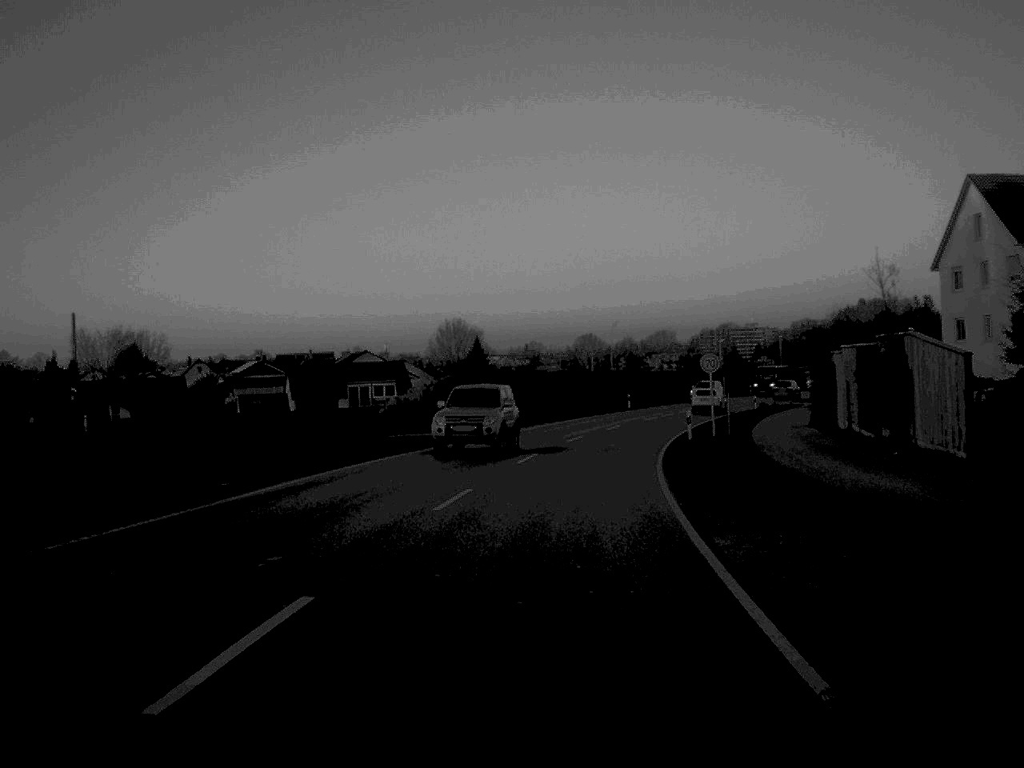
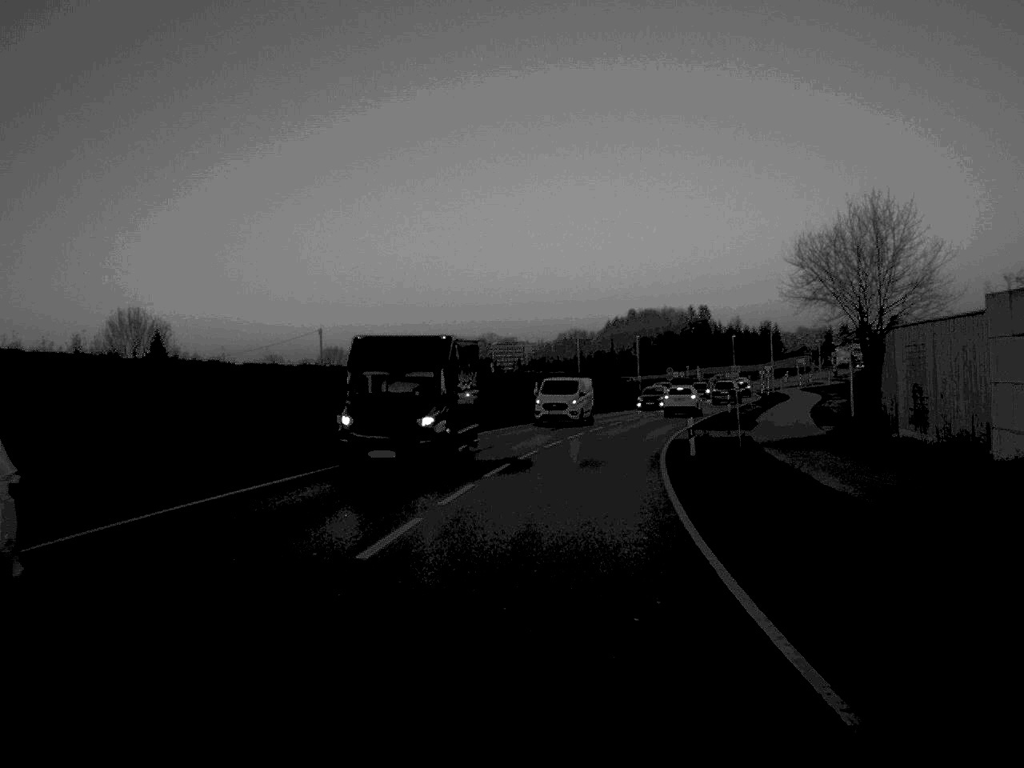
(+5.0, +53.0) m; +11°
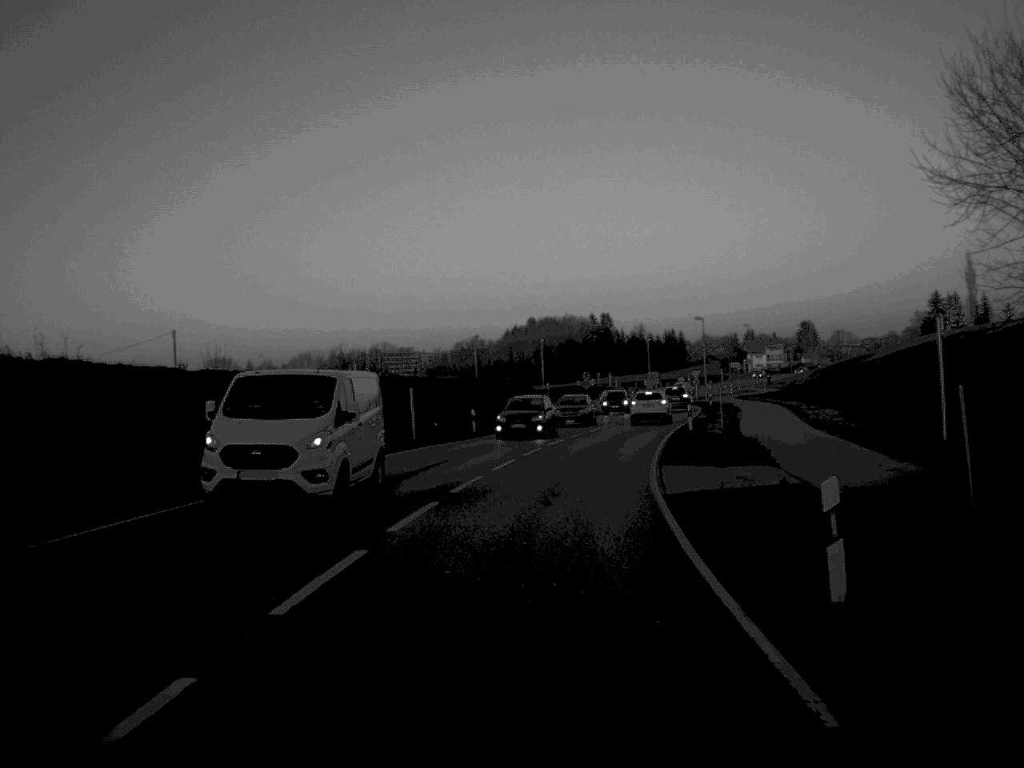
(+0.8, +20.9) m; +4°
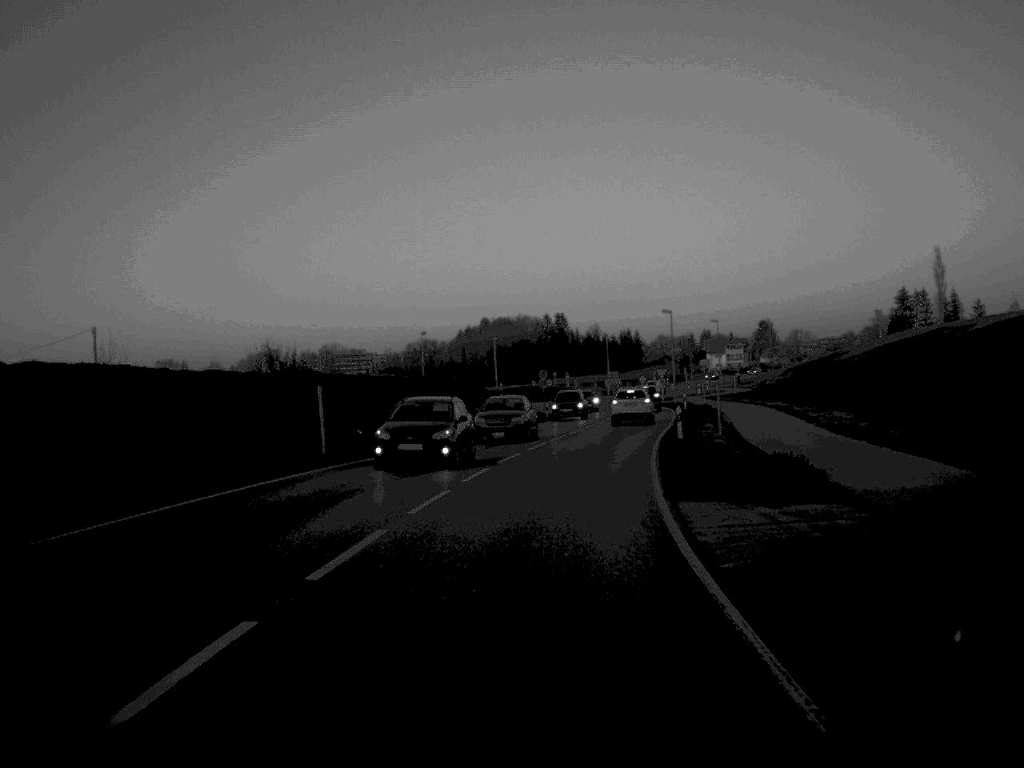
(+0.2, +10.2) m; +2°
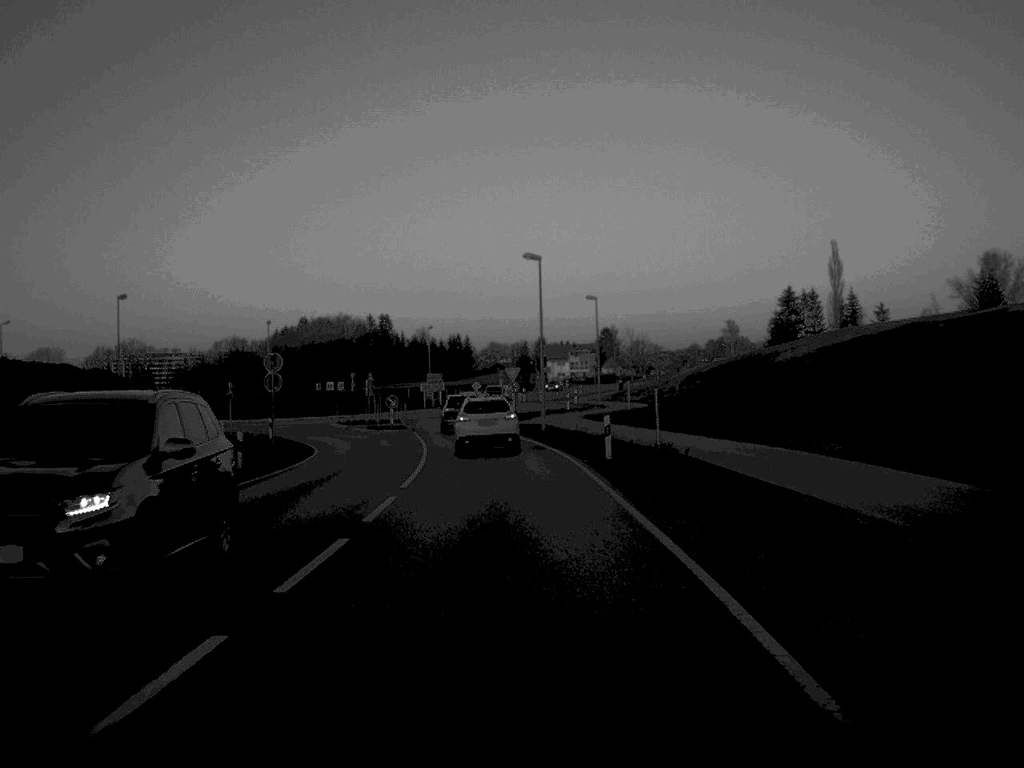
(+3.6, +47.6) m; +7°
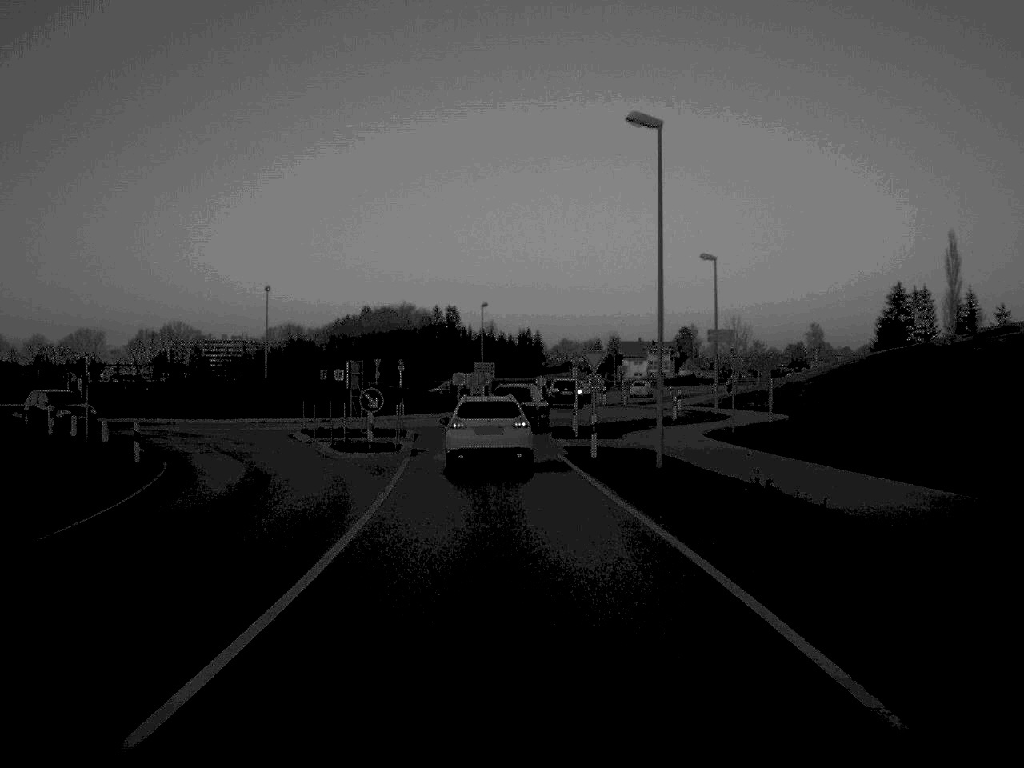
(-0.6, +27.7) m; -3°
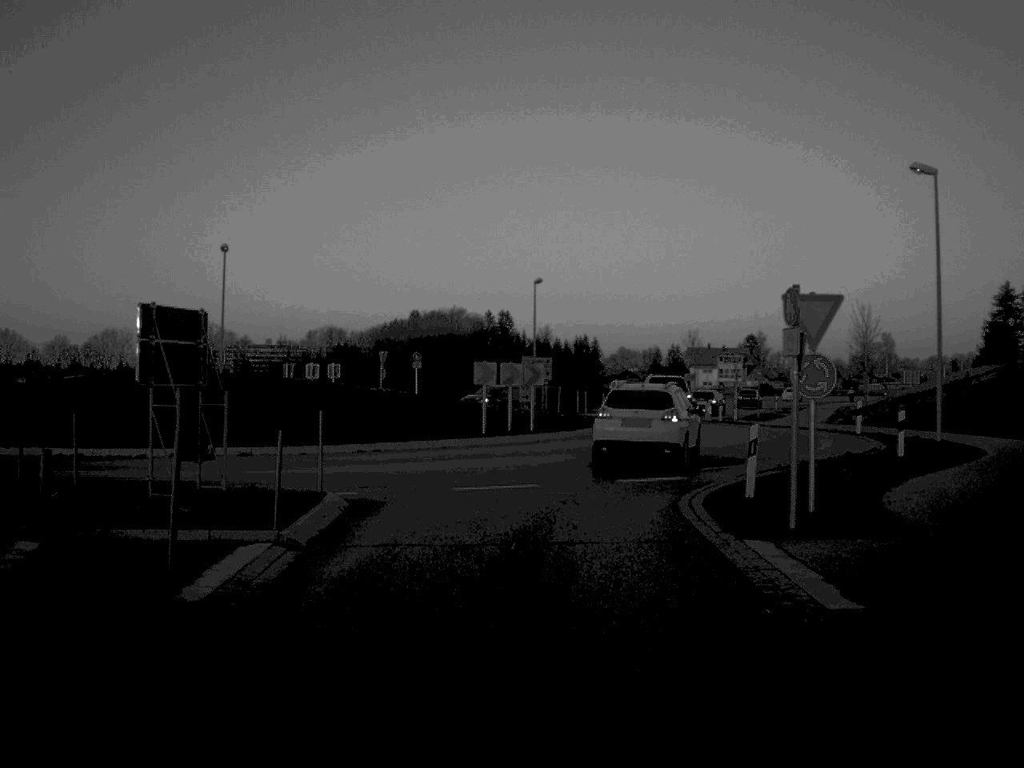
(-0.6, +26.3) m; -2°
